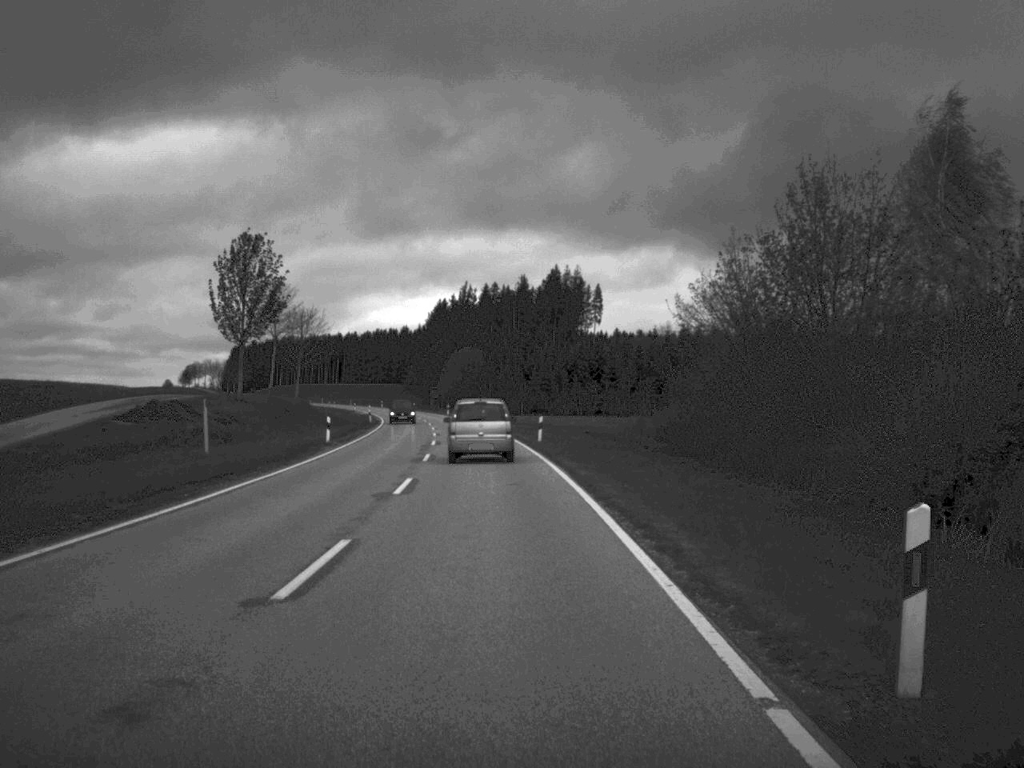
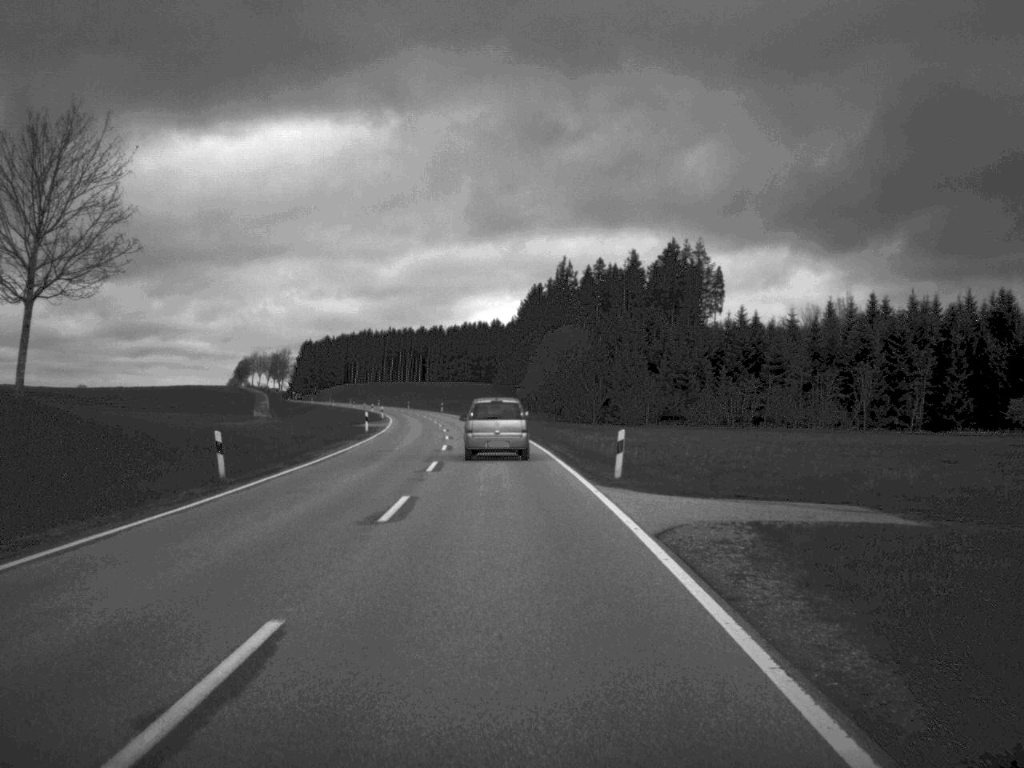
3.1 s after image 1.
(-2.8, +63.7) m; -4°
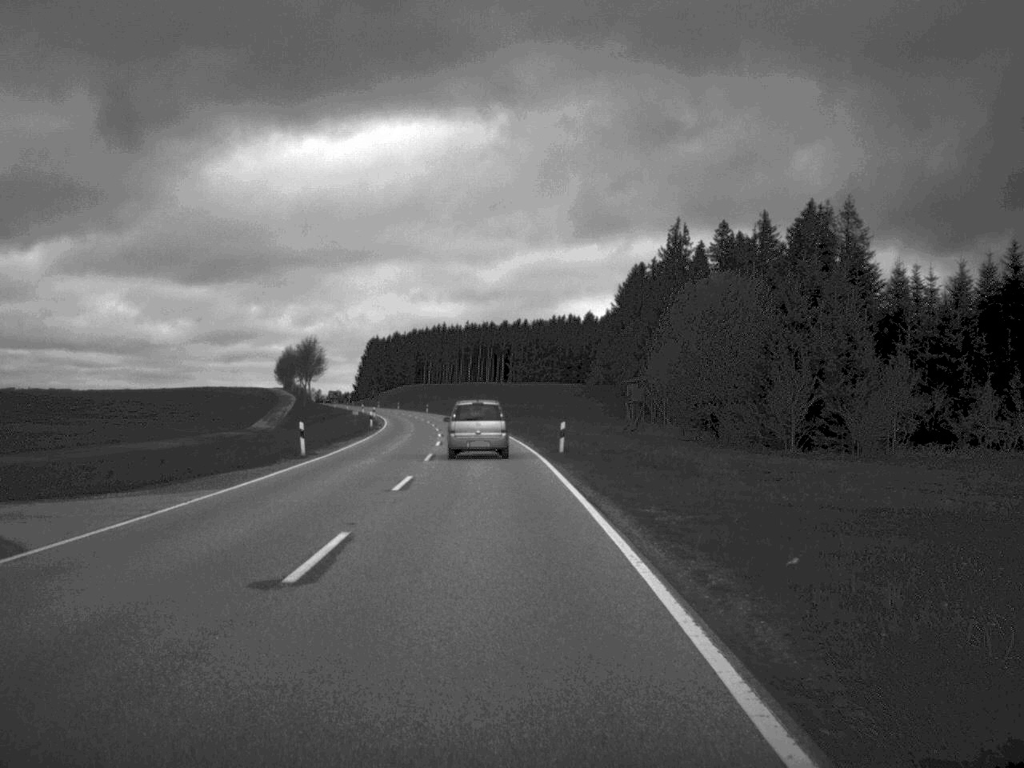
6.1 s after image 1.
(-2.1, +63.7) m; -4°
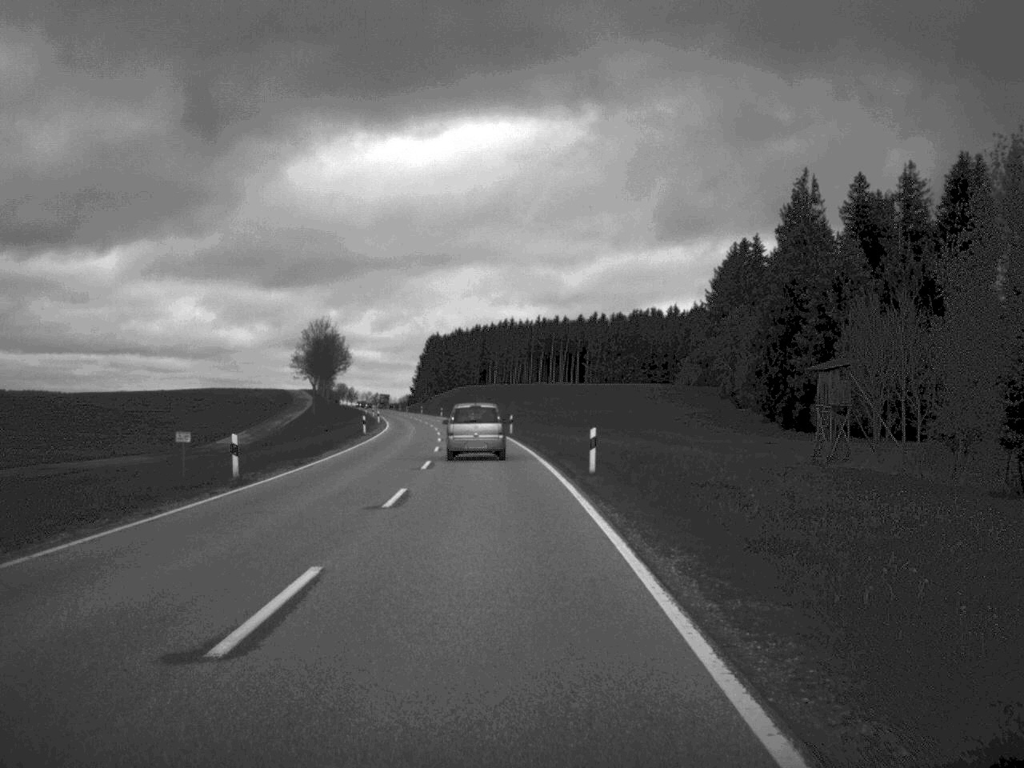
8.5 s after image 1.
(-1.5, +49.6) m; -3°
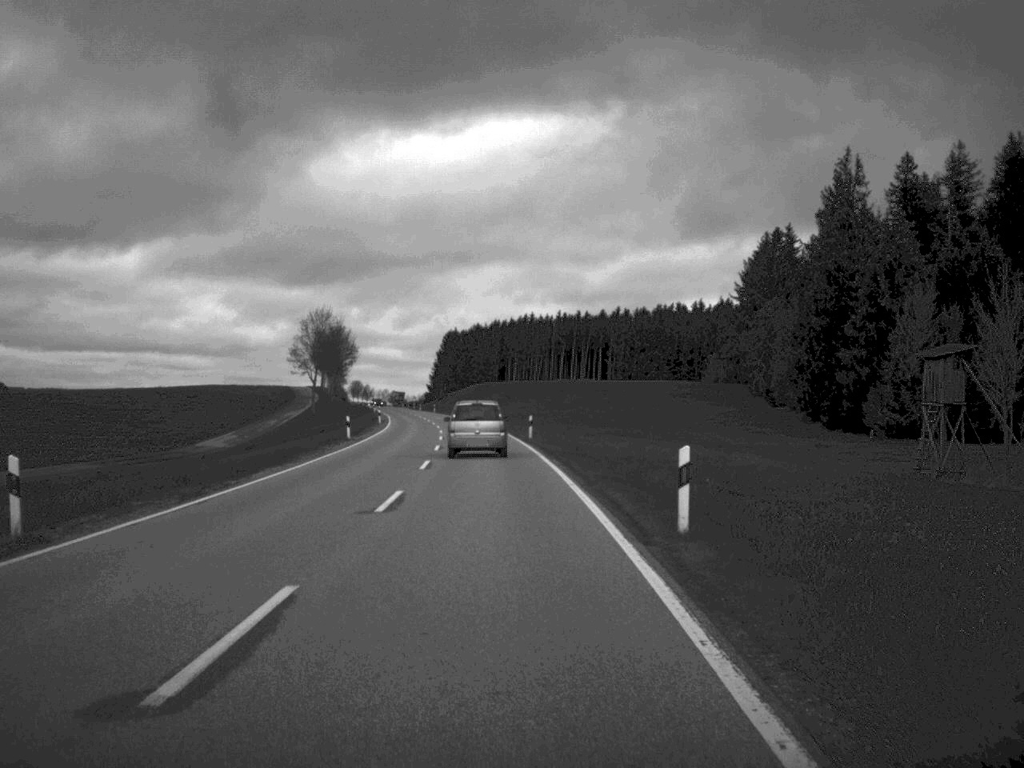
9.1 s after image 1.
(-0.1, +13.1) m; -1°
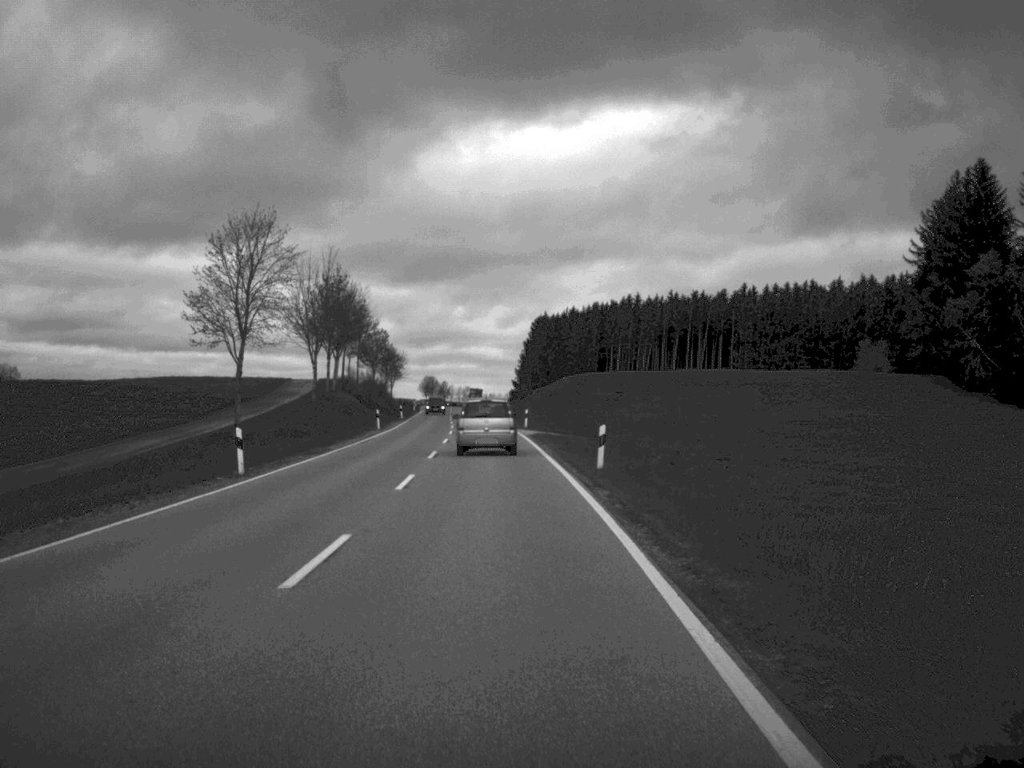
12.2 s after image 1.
(-2.4, +65.9) m; -4°
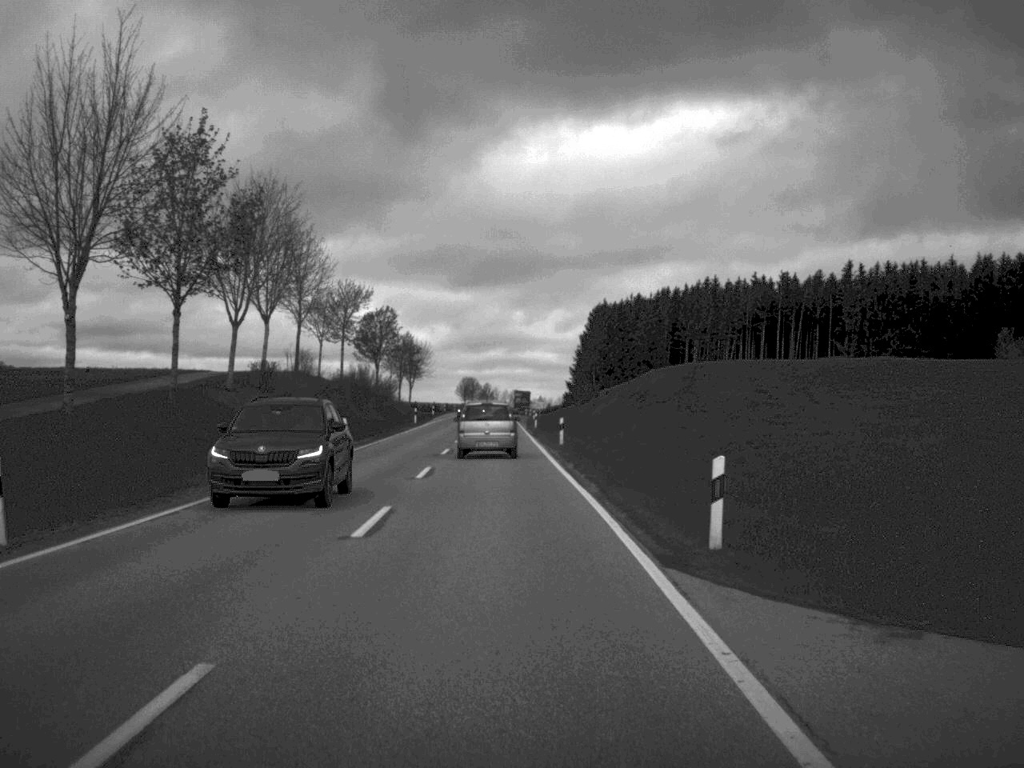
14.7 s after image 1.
(-1.4, +54.1) m; -2°
